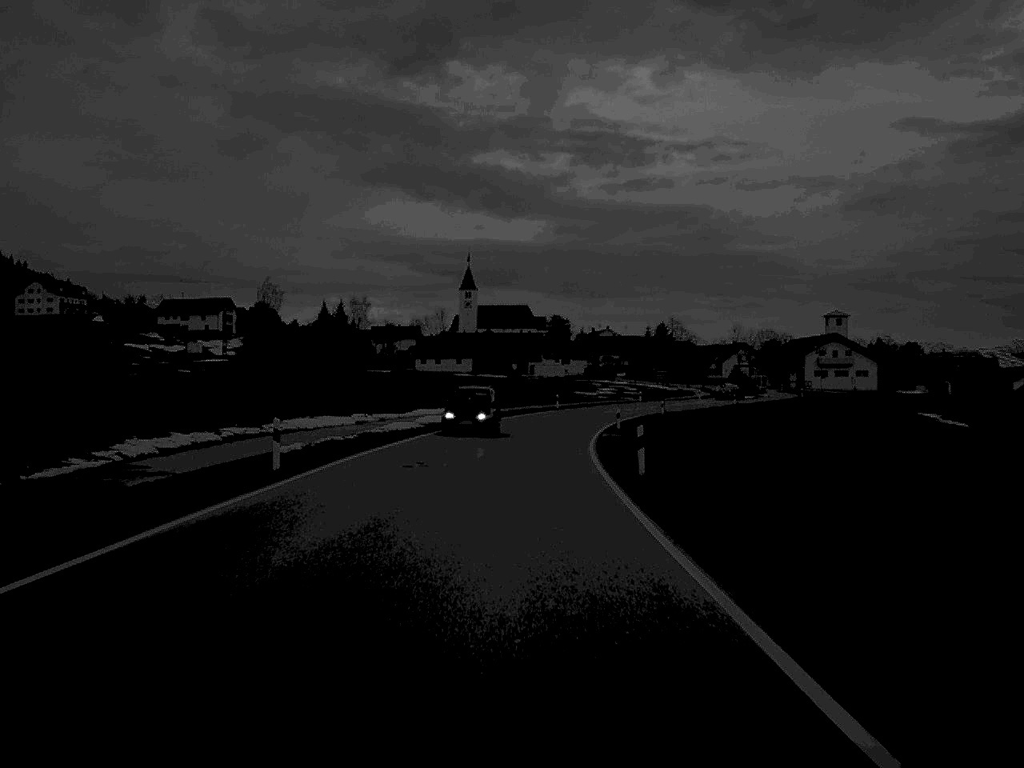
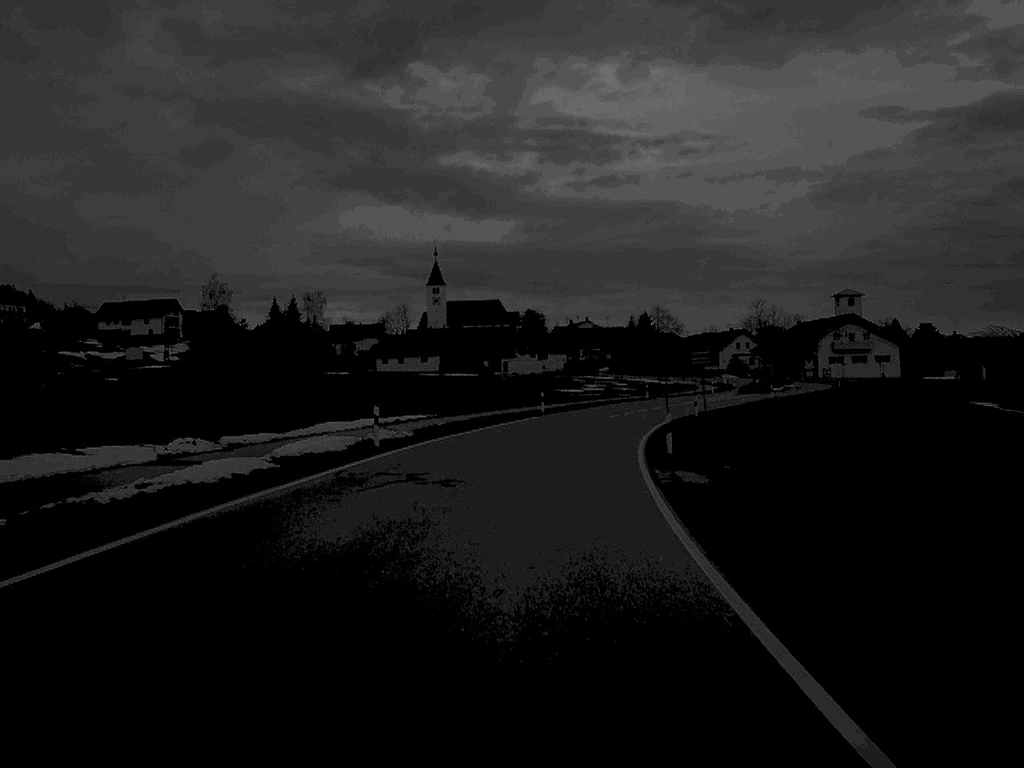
(+0.2, +28.2) m; +1°
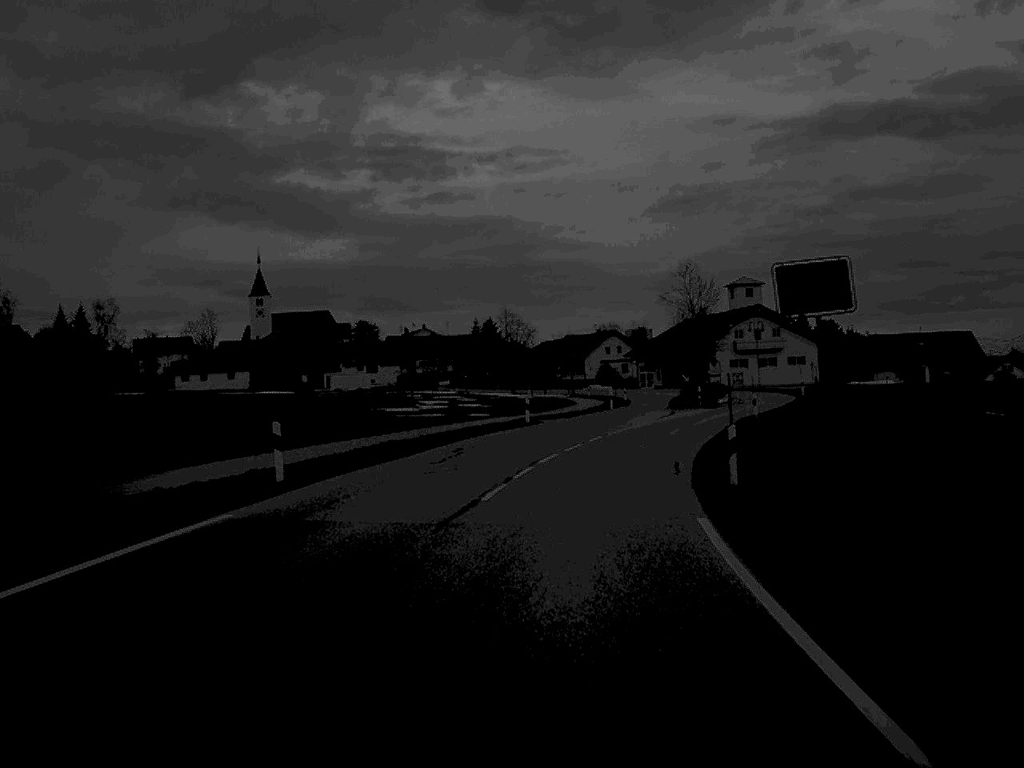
(+2.1, +40.5) m; +7°
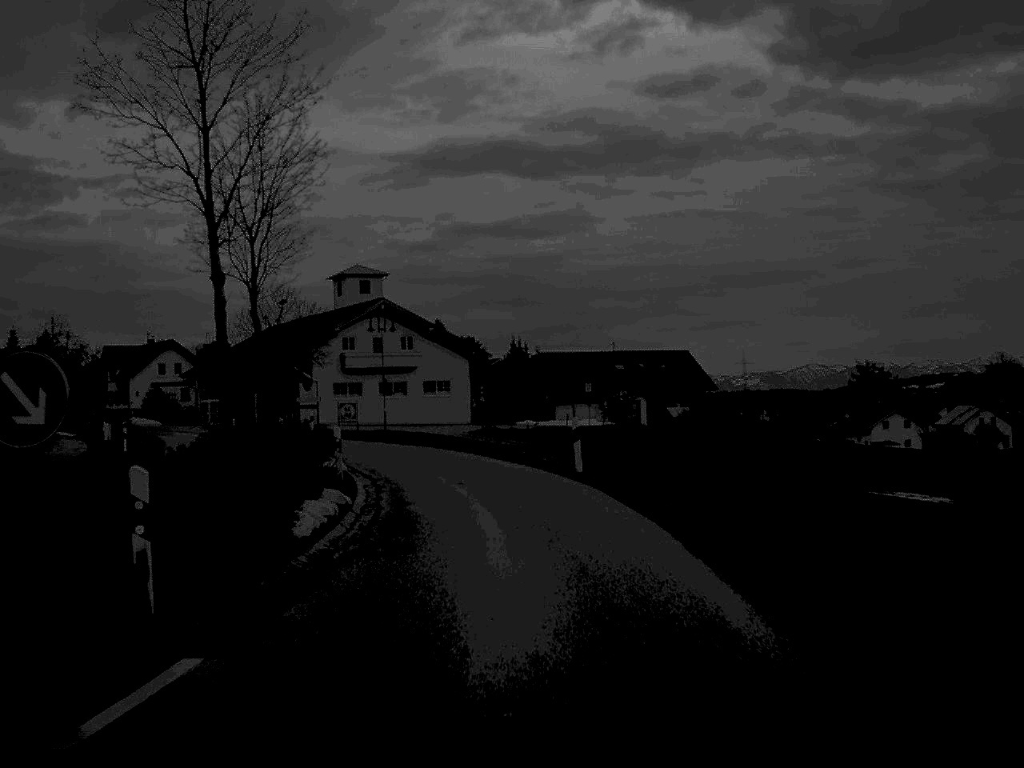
(+8.2, +54.3) m; +18°
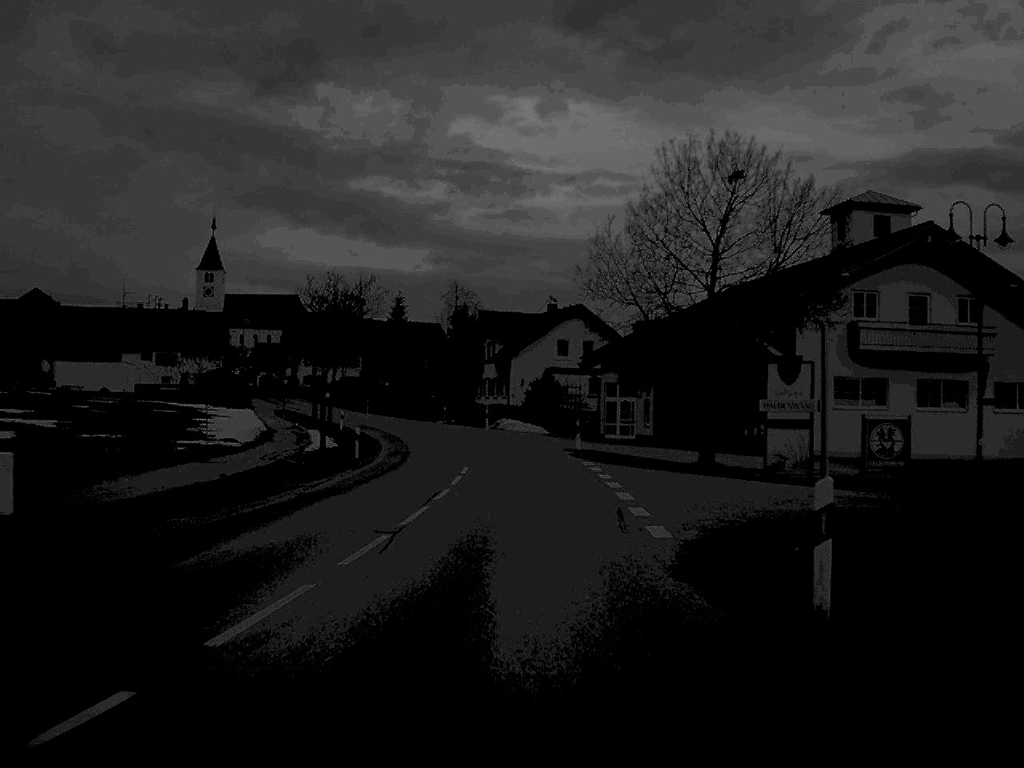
(-7.7, +45.2) m; -21°
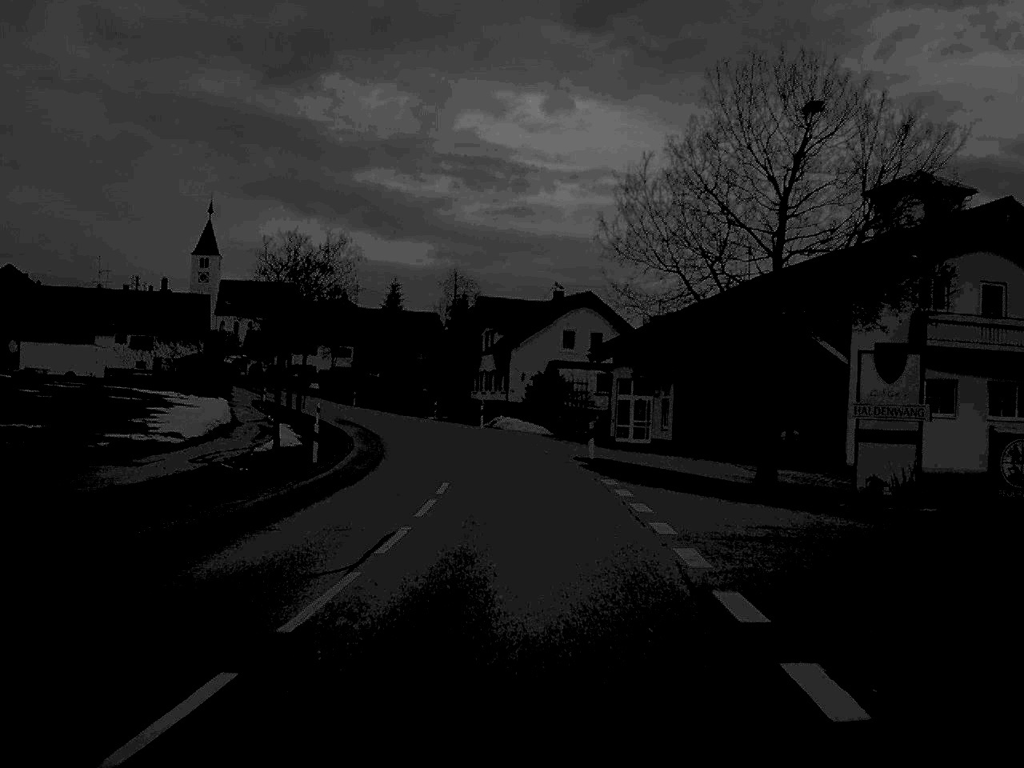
(0.0, +8.5) m; 0°
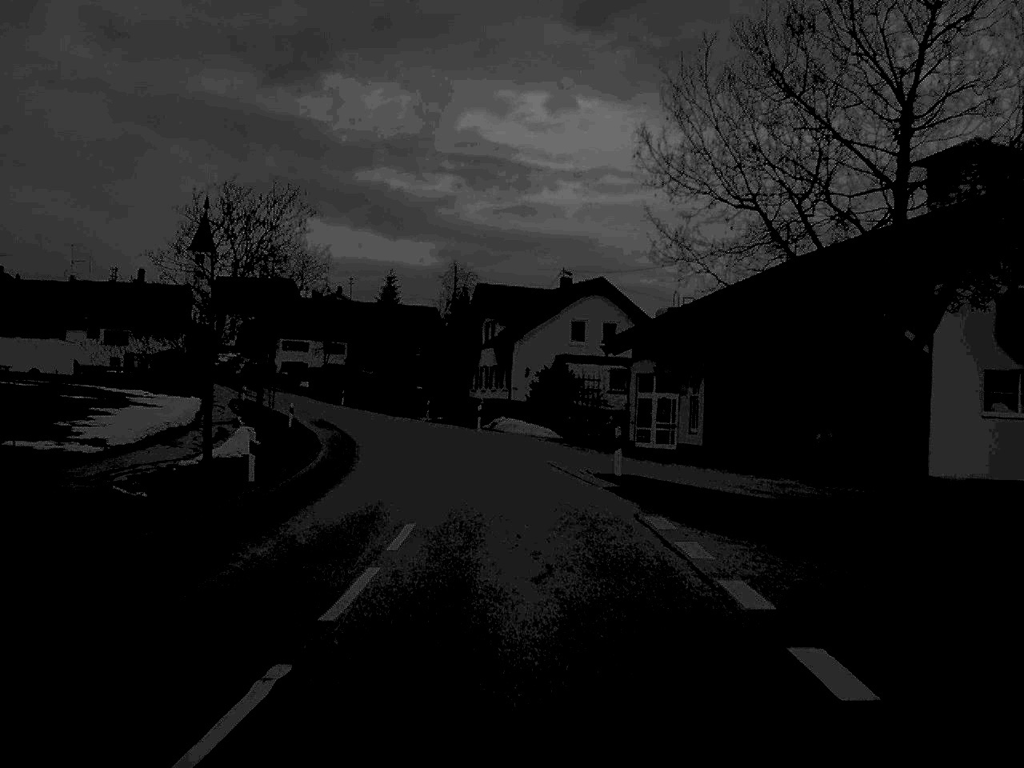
(0.0, +8.5) m; 0°
